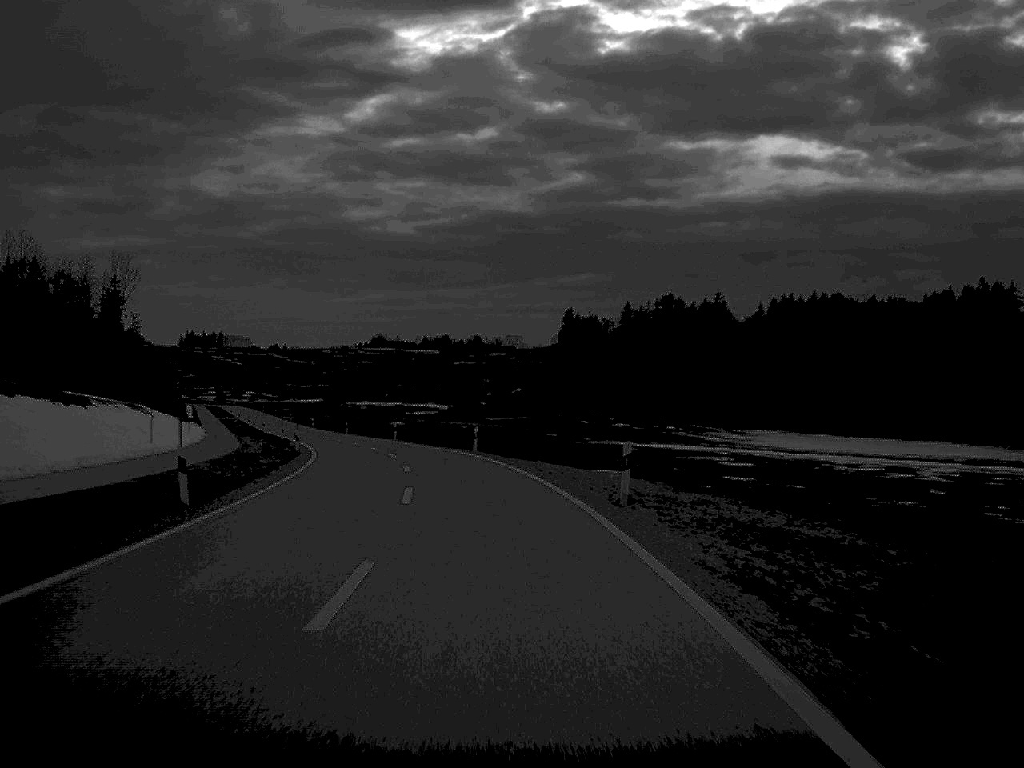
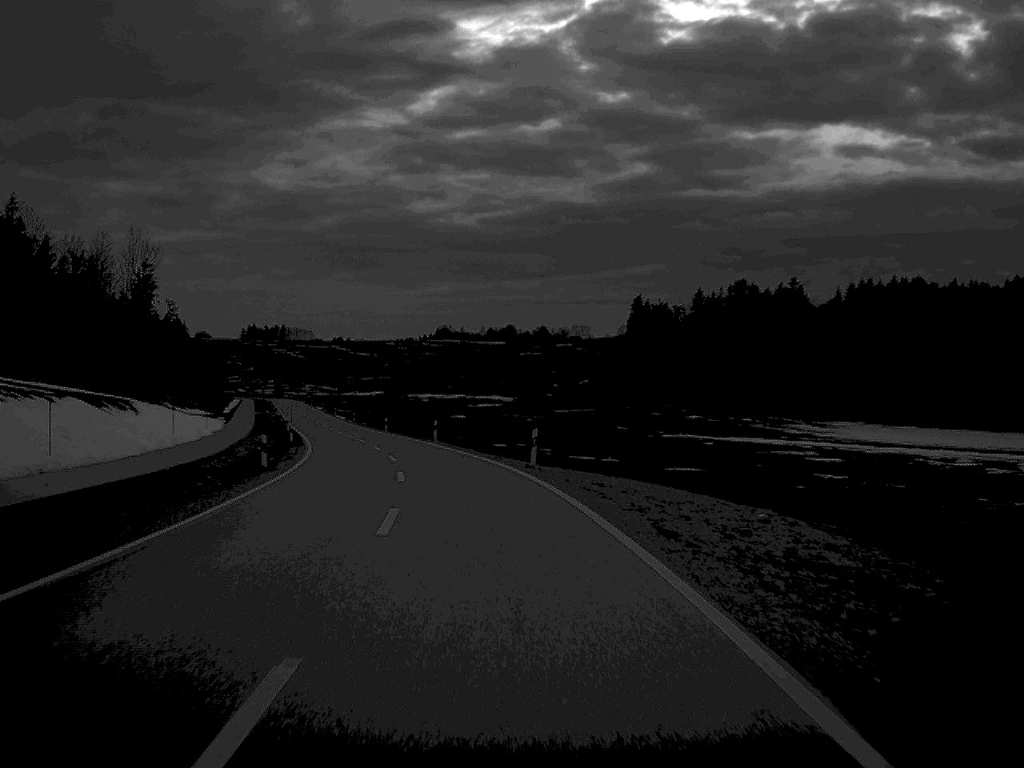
(-0.4, +17.6) m; -3°
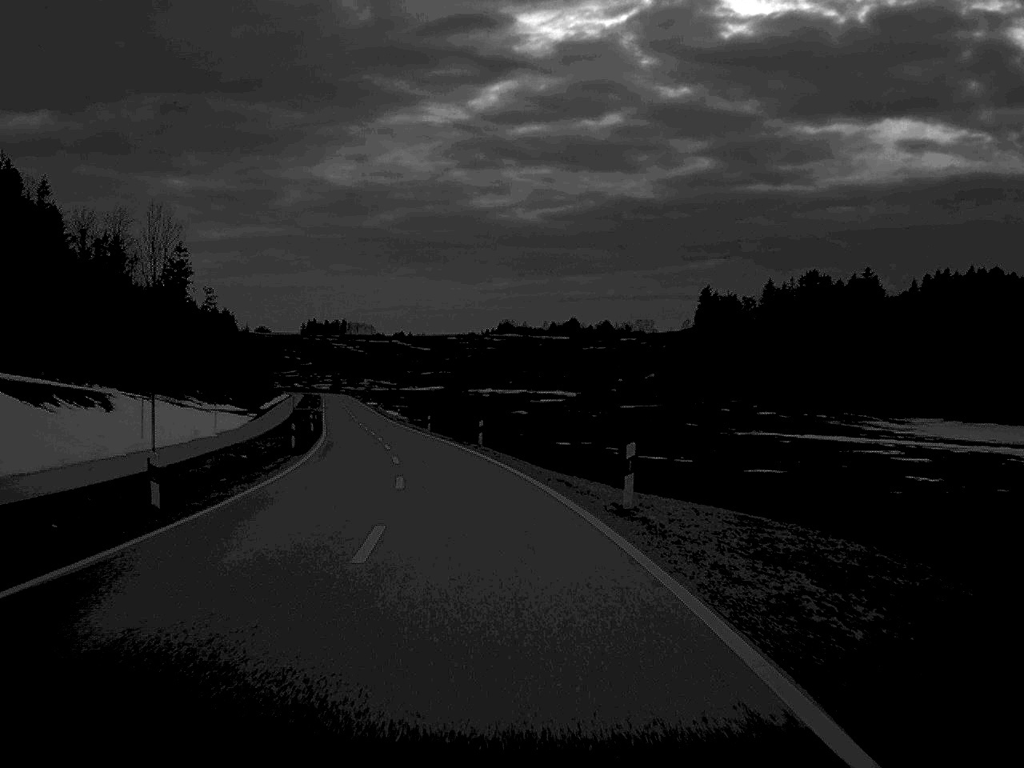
(-0.4, +14.8) m; -3°
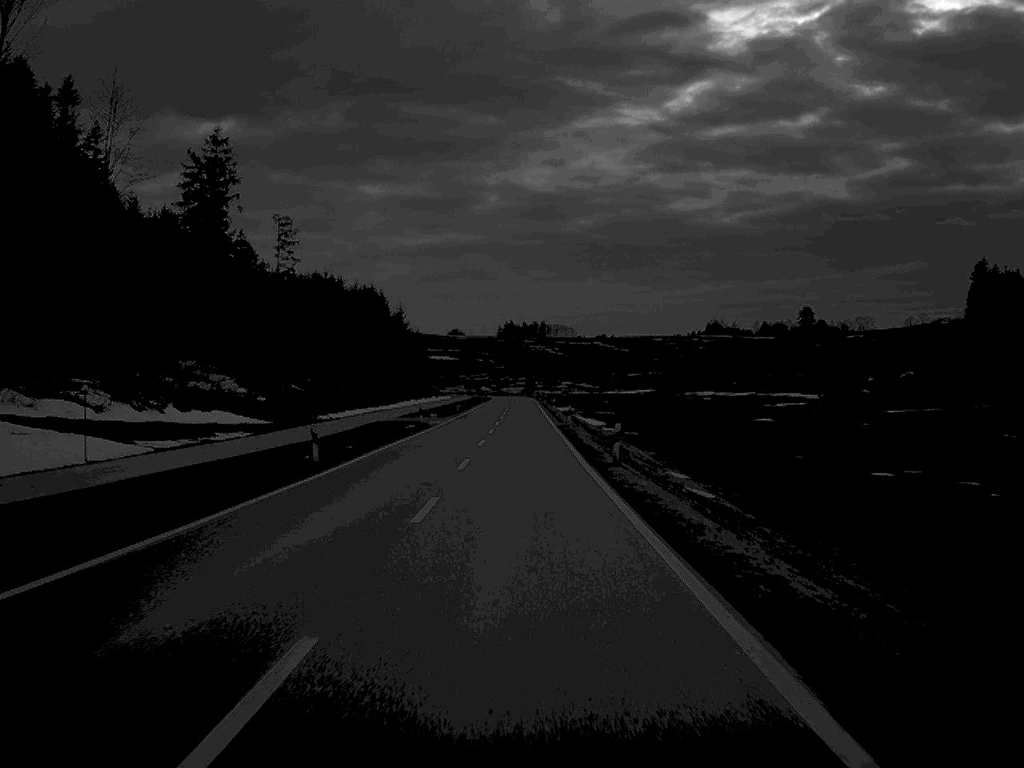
(-8.1, +79.8) m; -9°
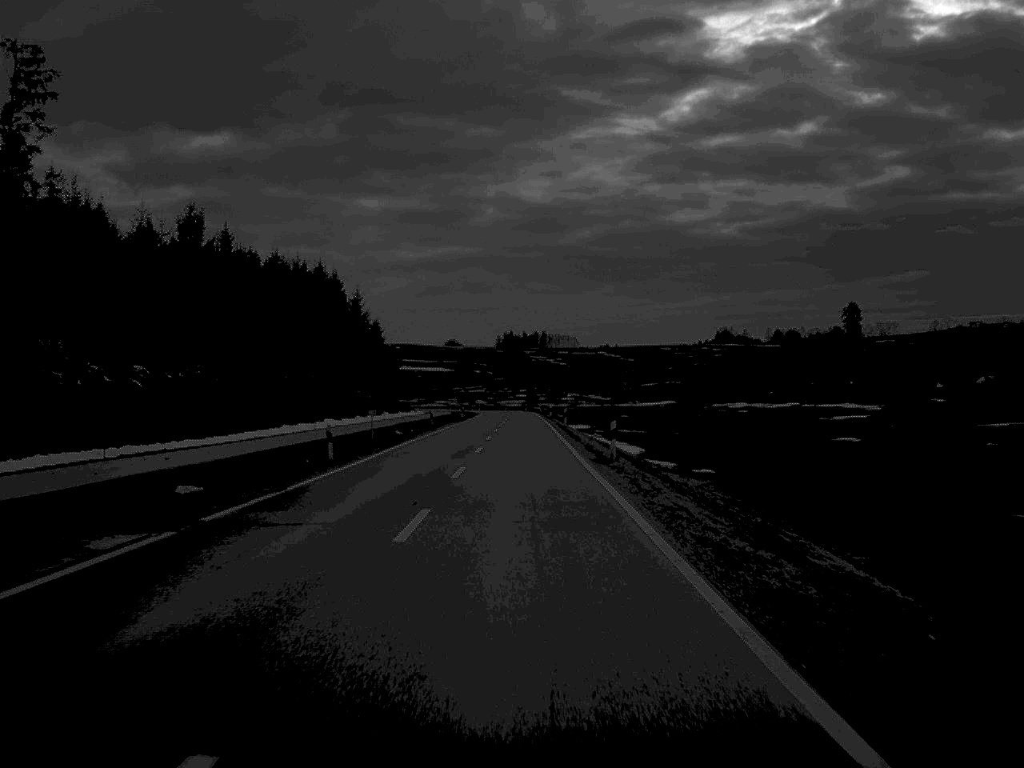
(0.0, +62.8) m; 0°
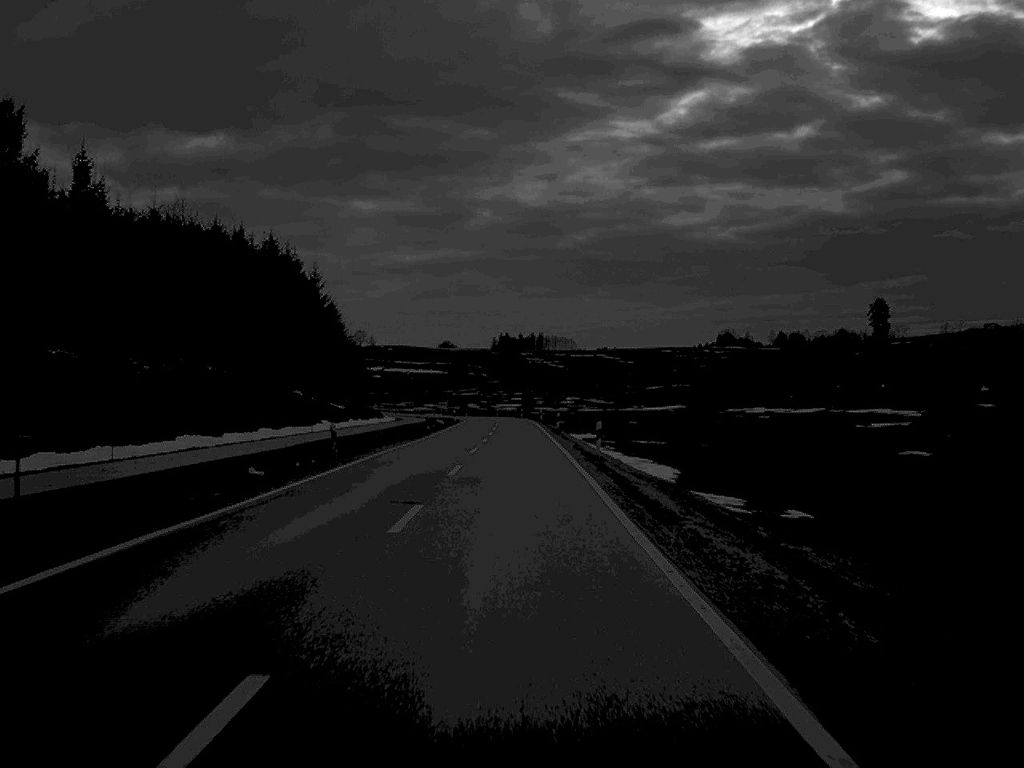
(+0.1, +33.9) m; 0°
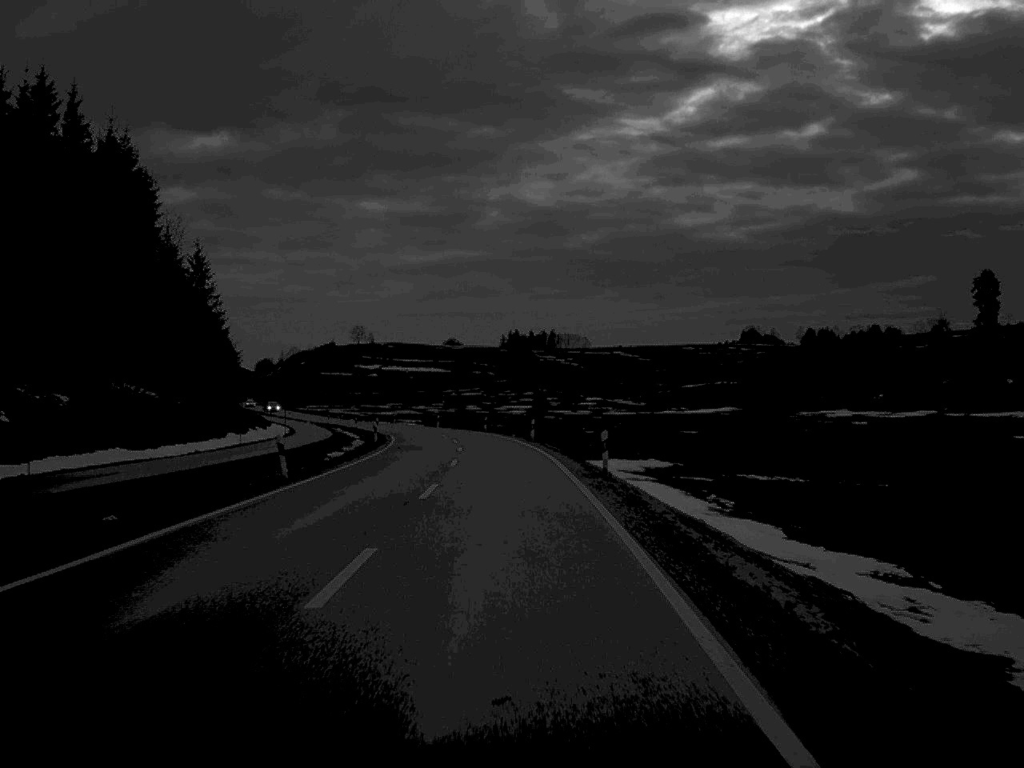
(-0.2, +77.1) m; 0°
